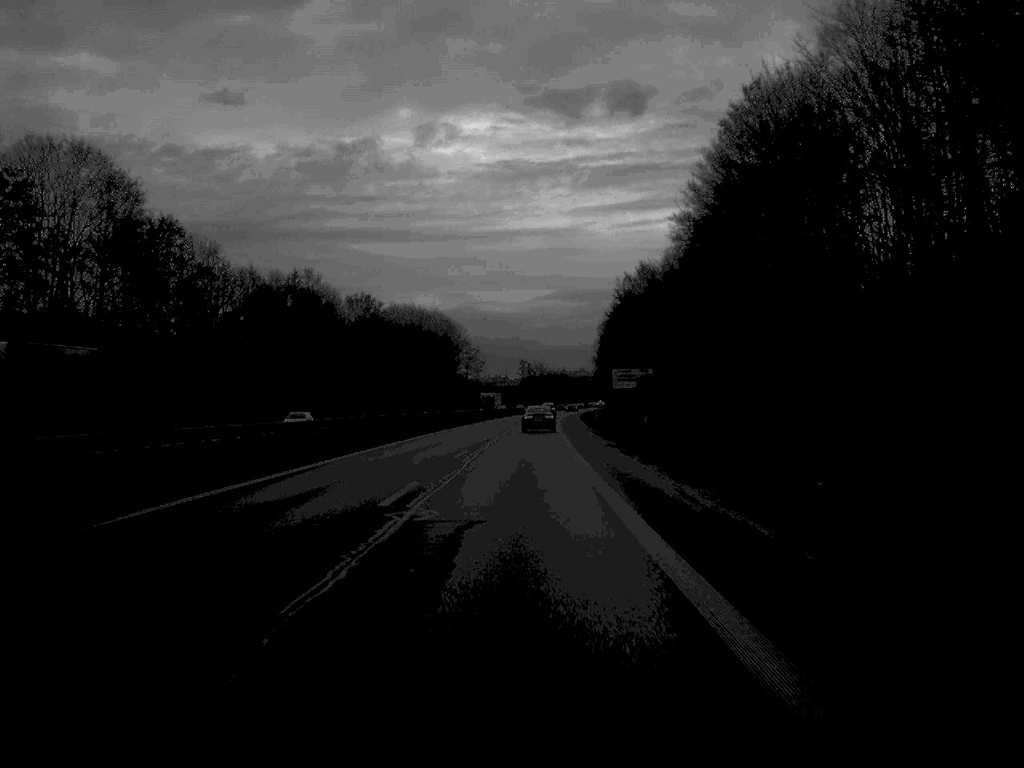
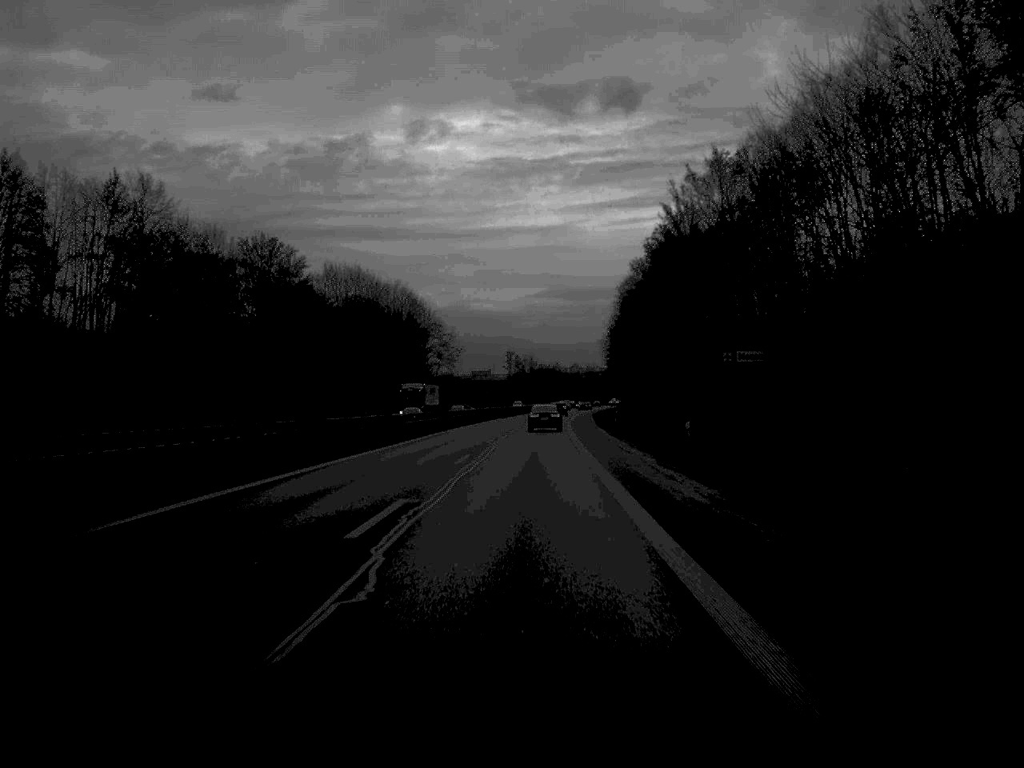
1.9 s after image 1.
(+0.3, +59.6) m; +1°
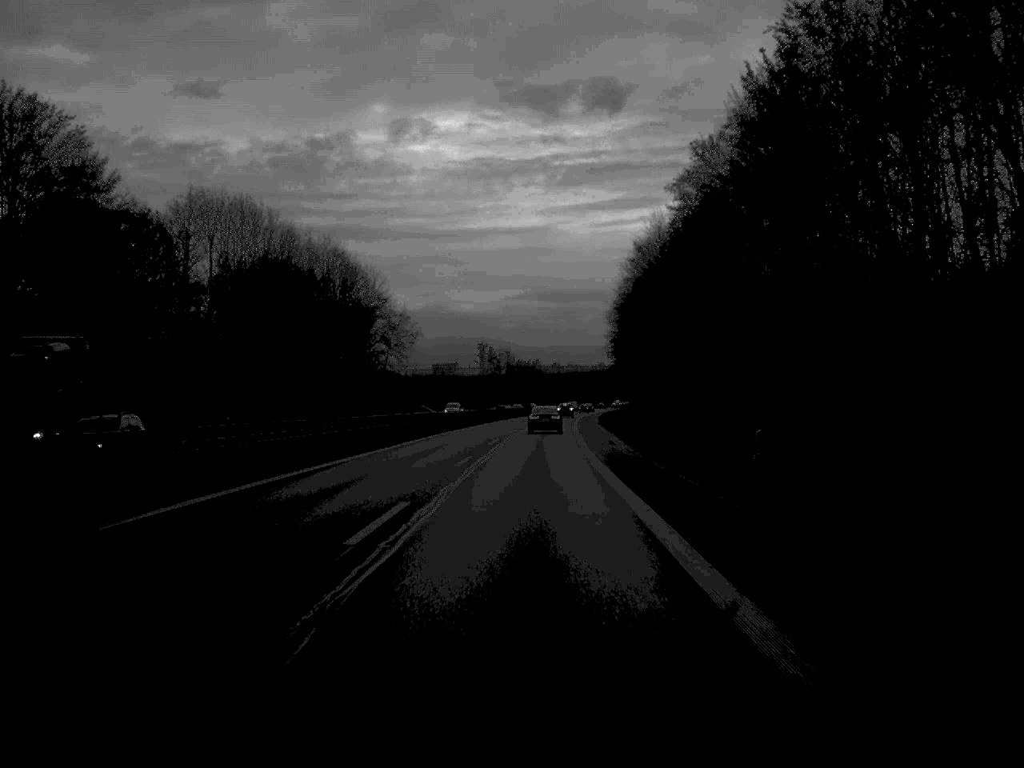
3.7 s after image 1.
(+0.5, +55.5) m; +1°
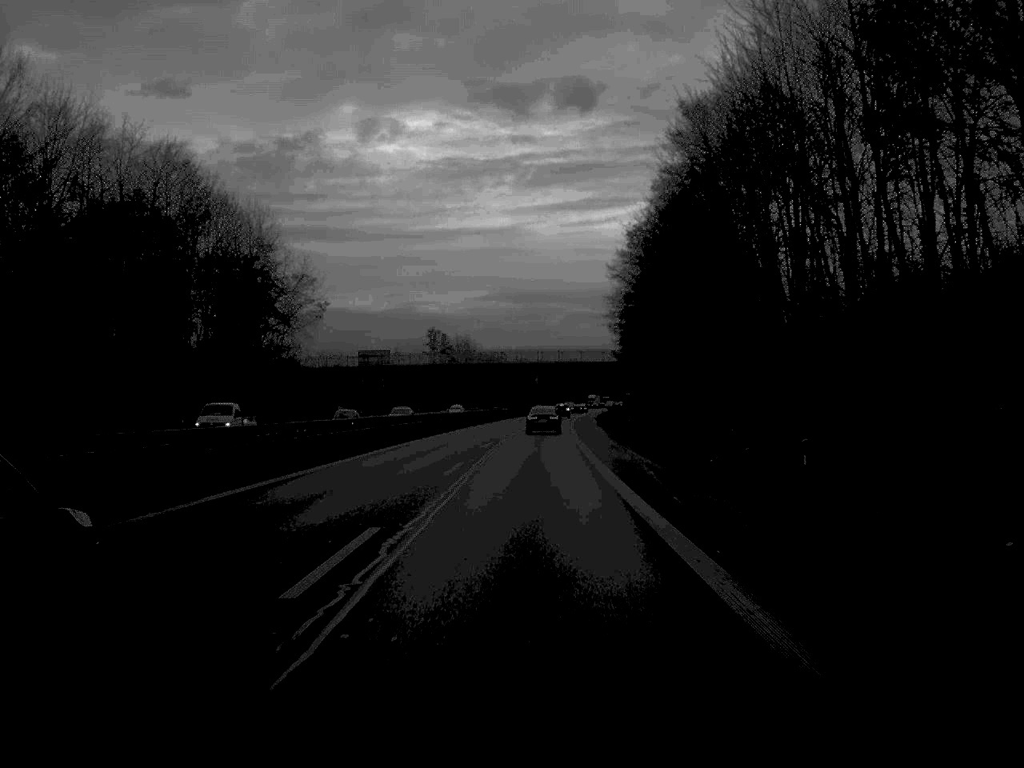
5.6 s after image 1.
(+0.8, +58.4) m; +2°
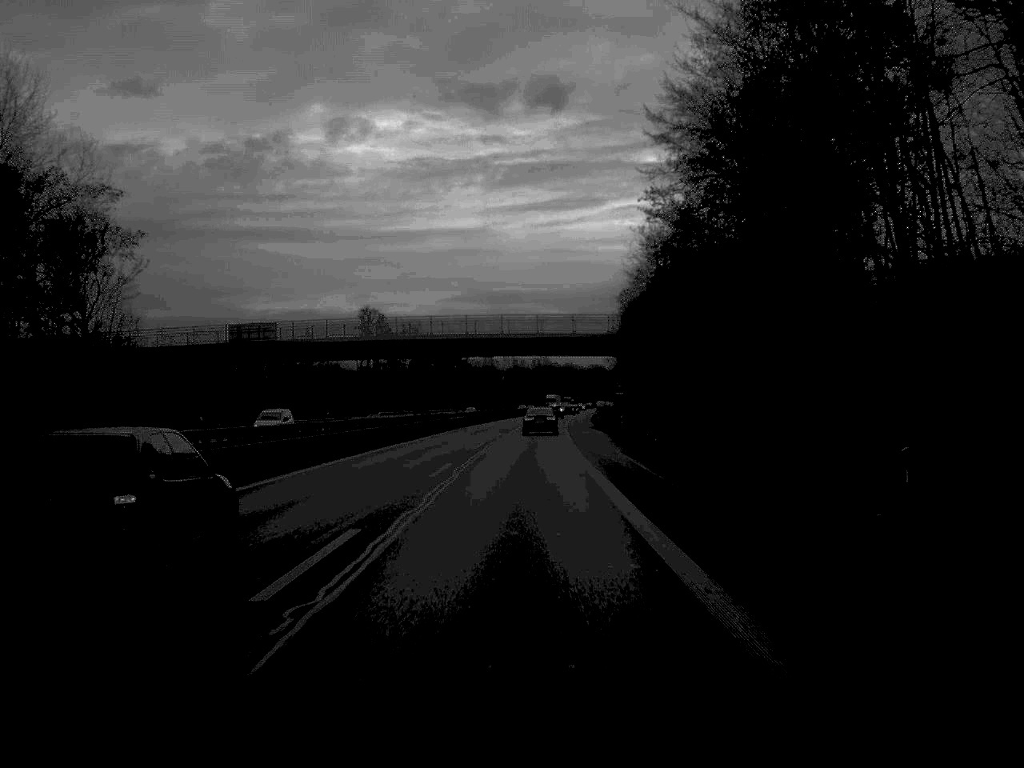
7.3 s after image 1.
(+0.7, +54.8) m; +1°
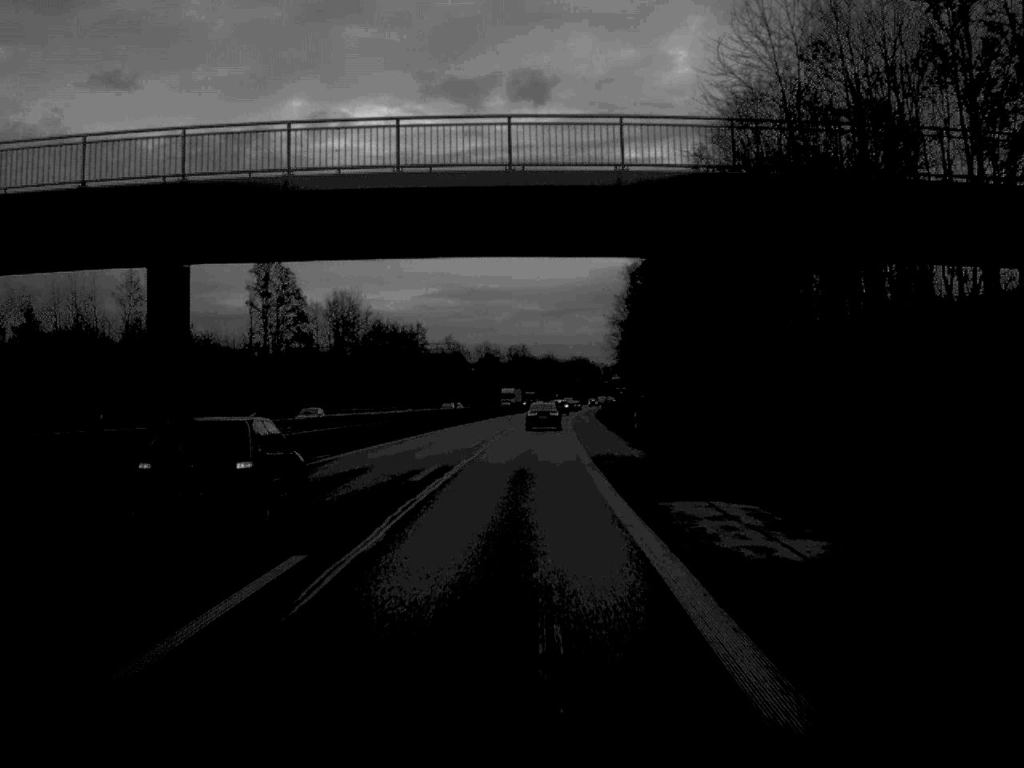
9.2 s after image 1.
(+0.6, +57.8) m; +1°
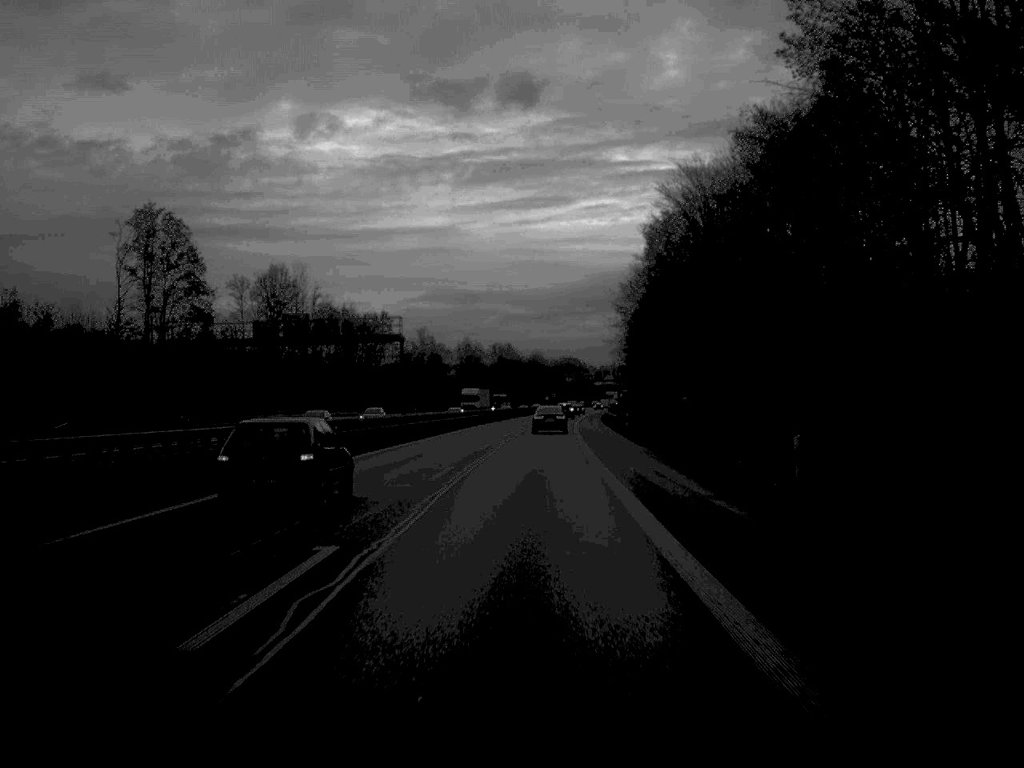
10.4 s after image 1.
(+0.2, +35.4) m; +1°
